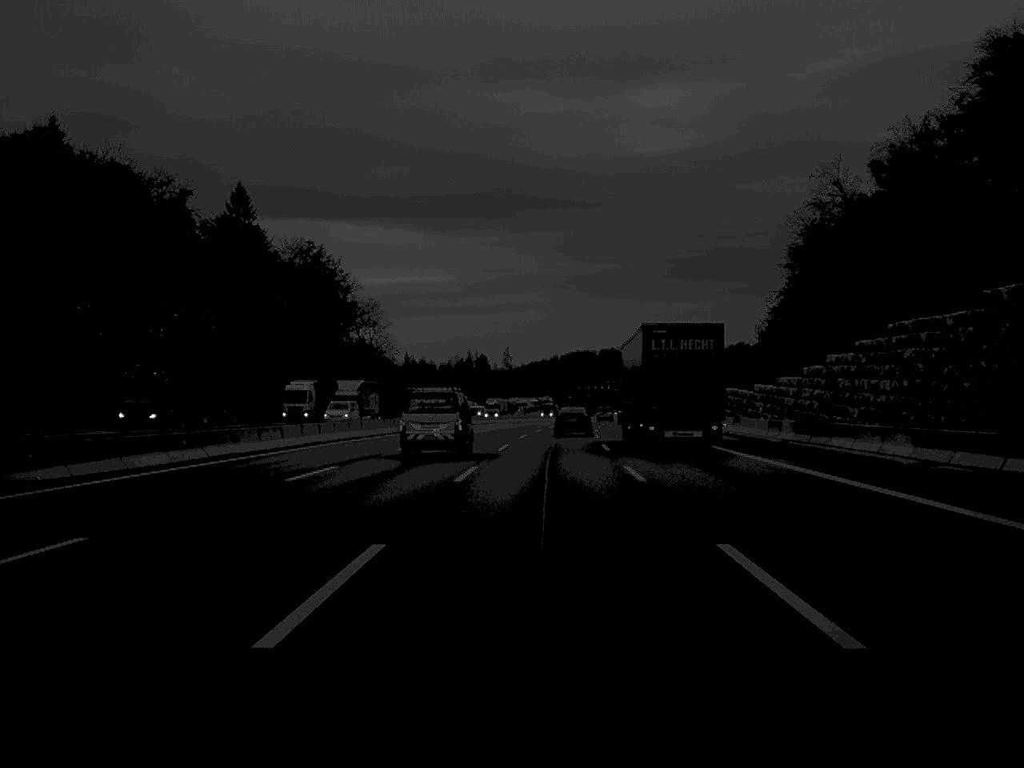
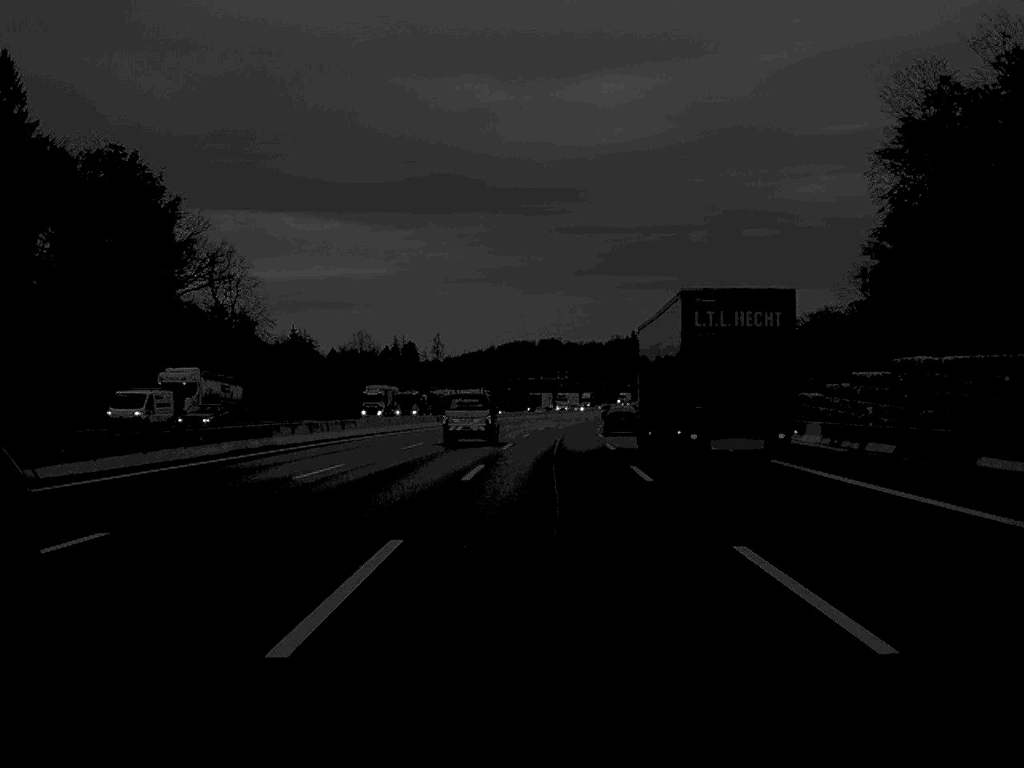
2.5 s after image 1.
(+1.8, +71.7) m; +3°
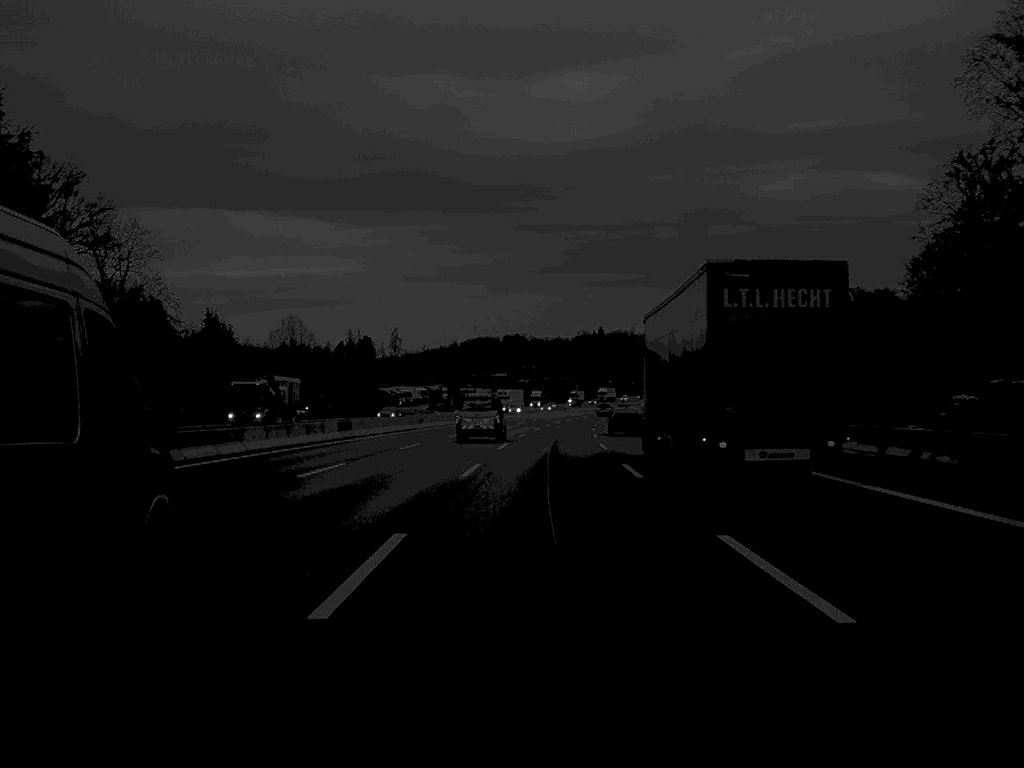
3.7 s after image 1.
(+0.5, +34.7) m; +2°
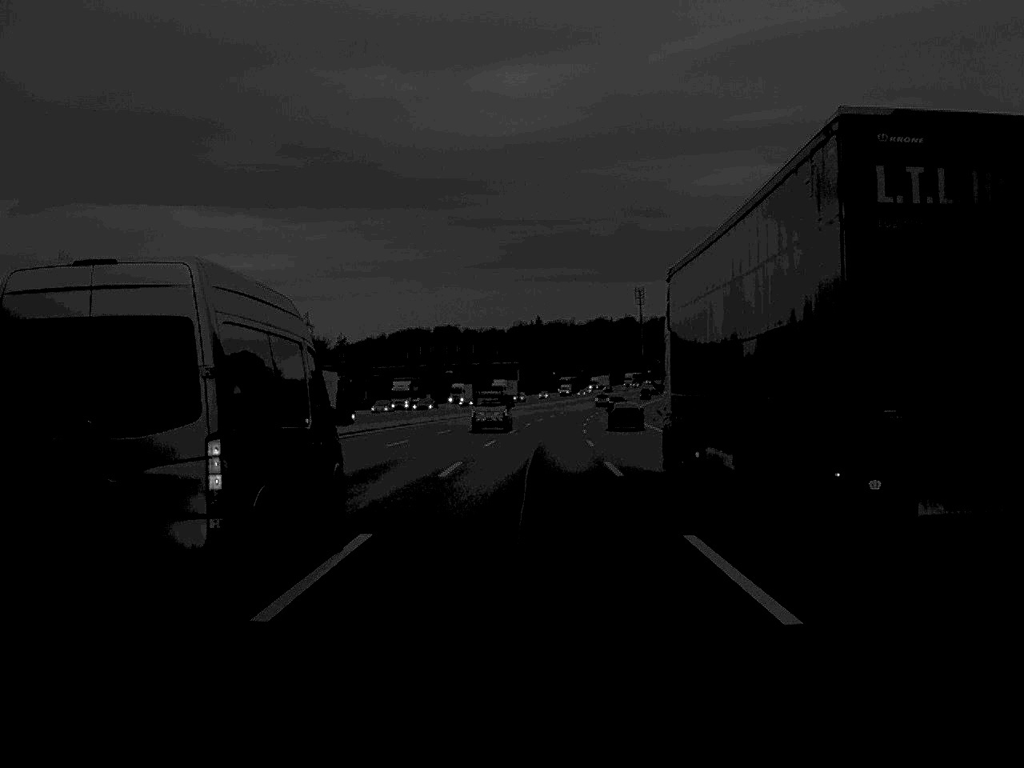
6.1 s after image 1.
(+1.9, +71.7) m; +3°
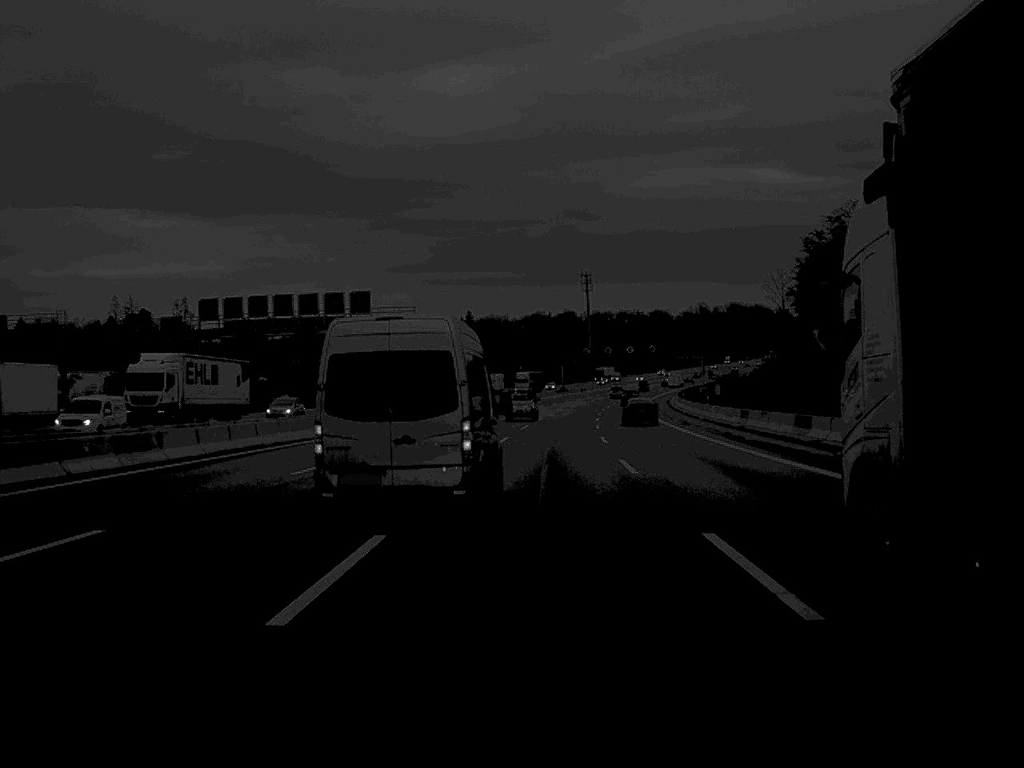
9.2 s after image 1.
(+2.2, +89.3) m; +3°
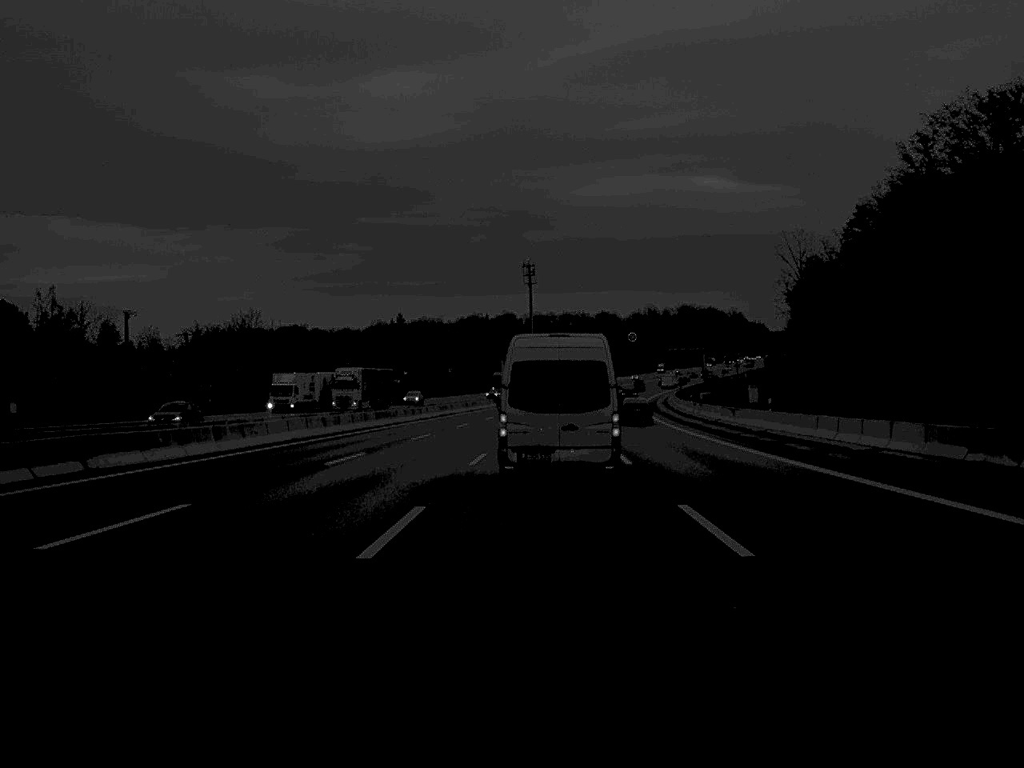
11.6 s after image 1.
(+1.7, +67.9) m; +3°
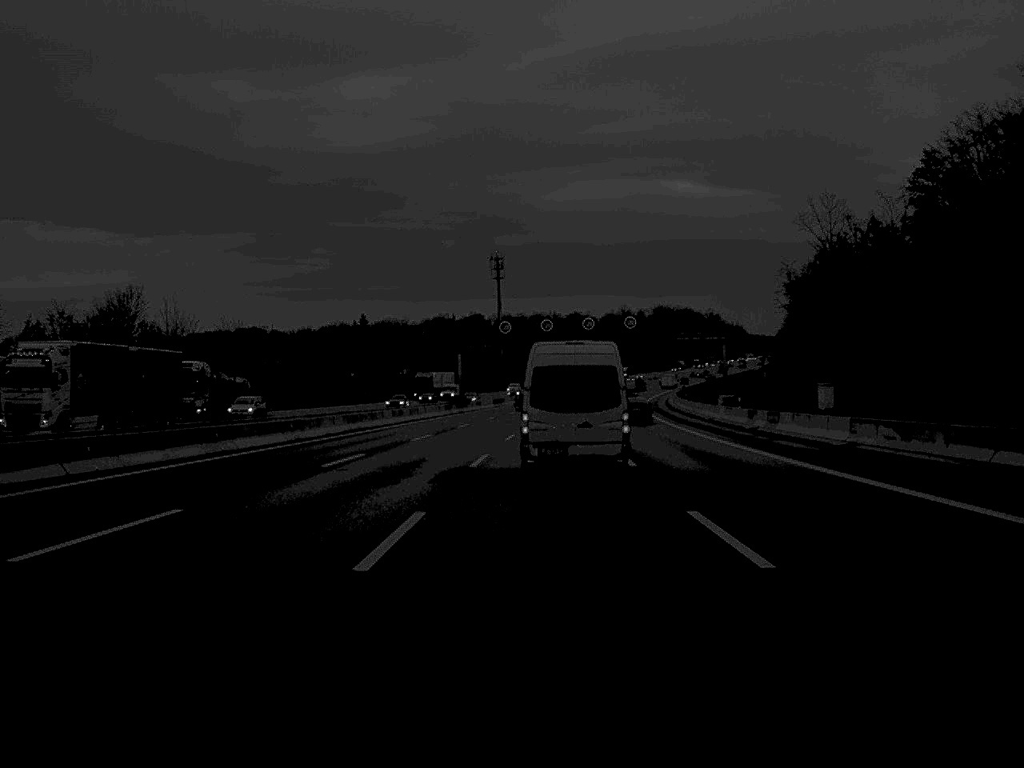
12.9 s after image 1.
(+0.4, +36.6) m; +1°
